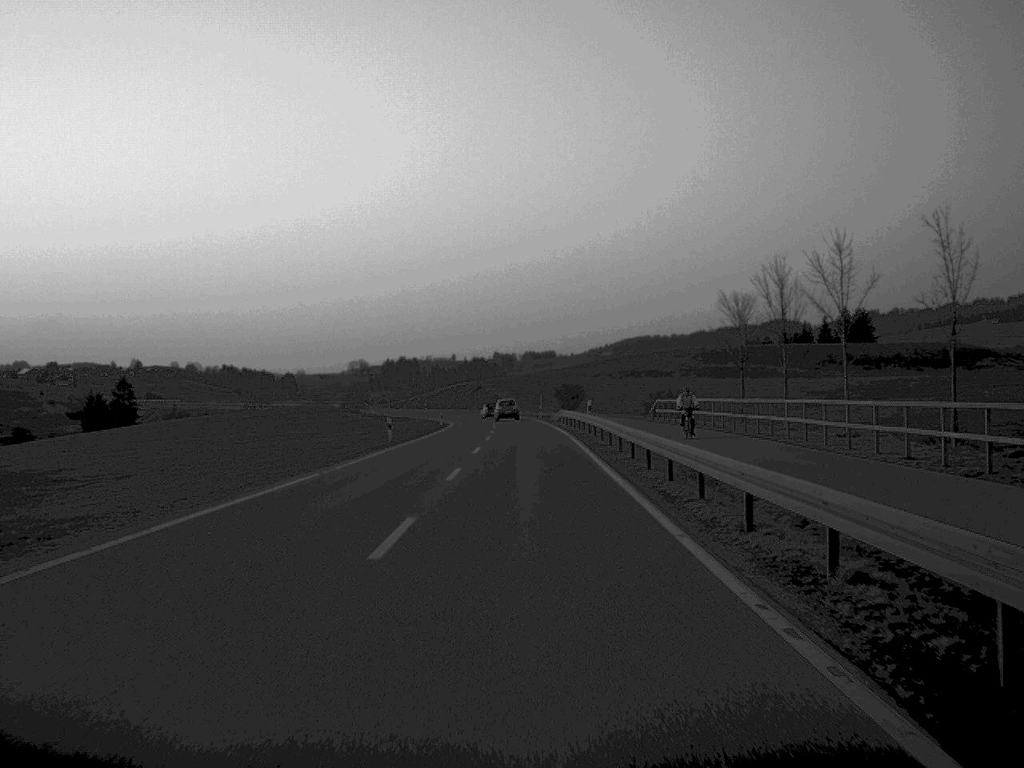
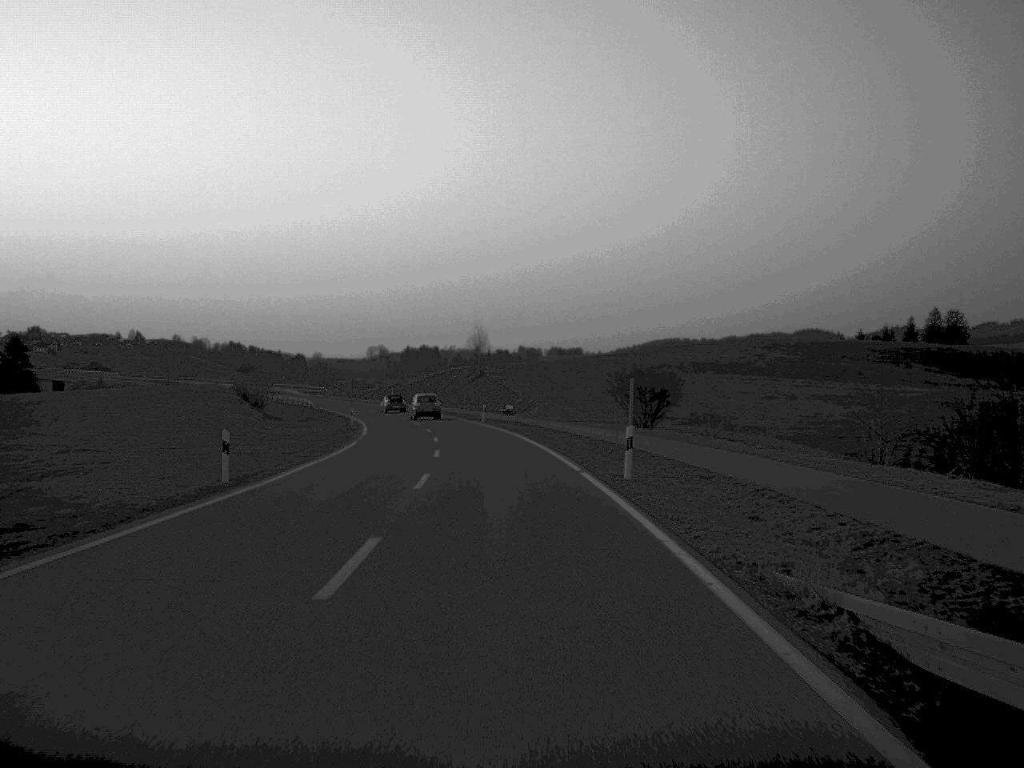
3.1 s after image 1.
(-0.2, +75.1) m; -1°
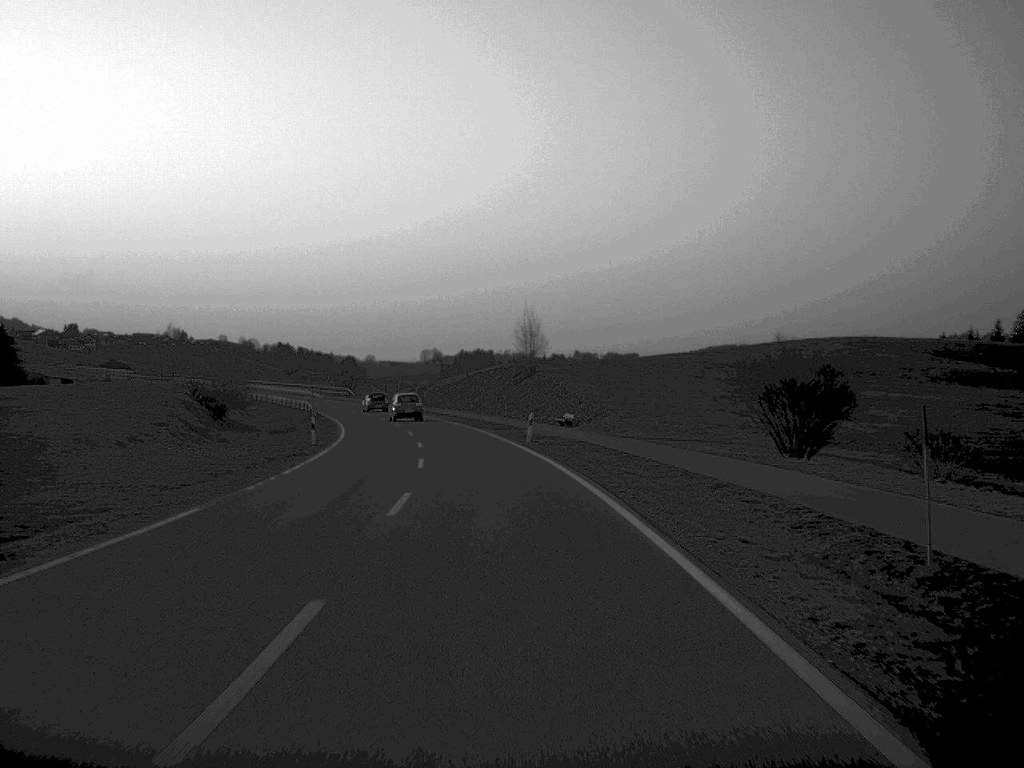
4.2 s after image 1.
(-0.6, +28.8) m; -2°
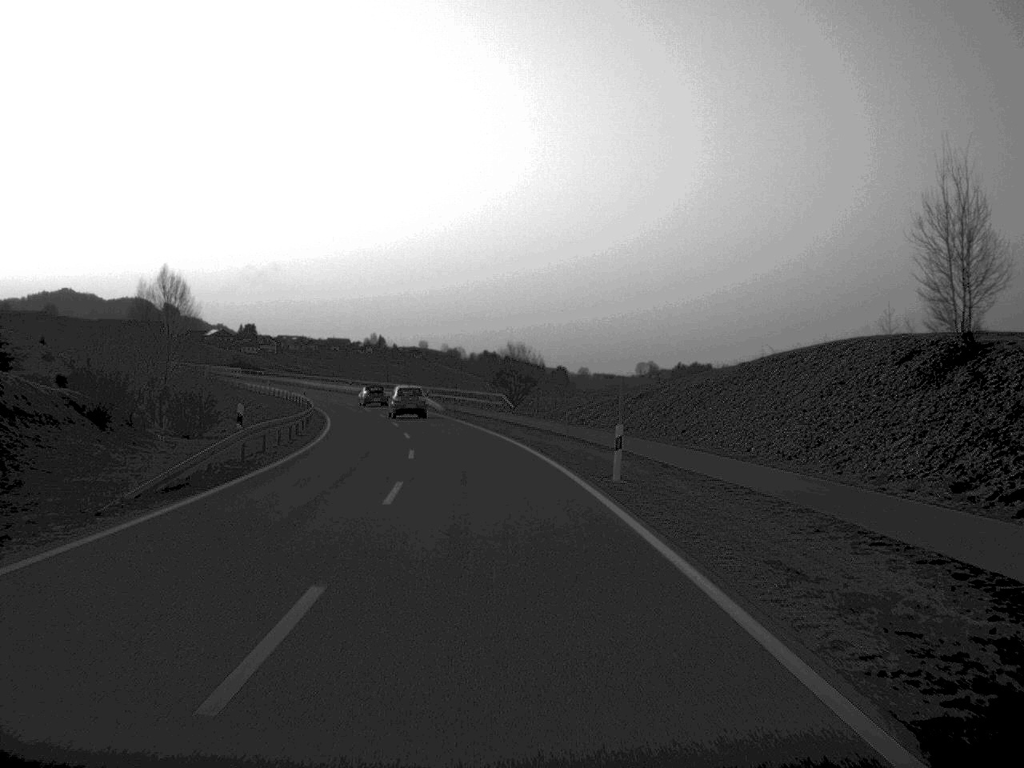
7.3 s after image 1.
(-5.8, +72.4) m; -10°
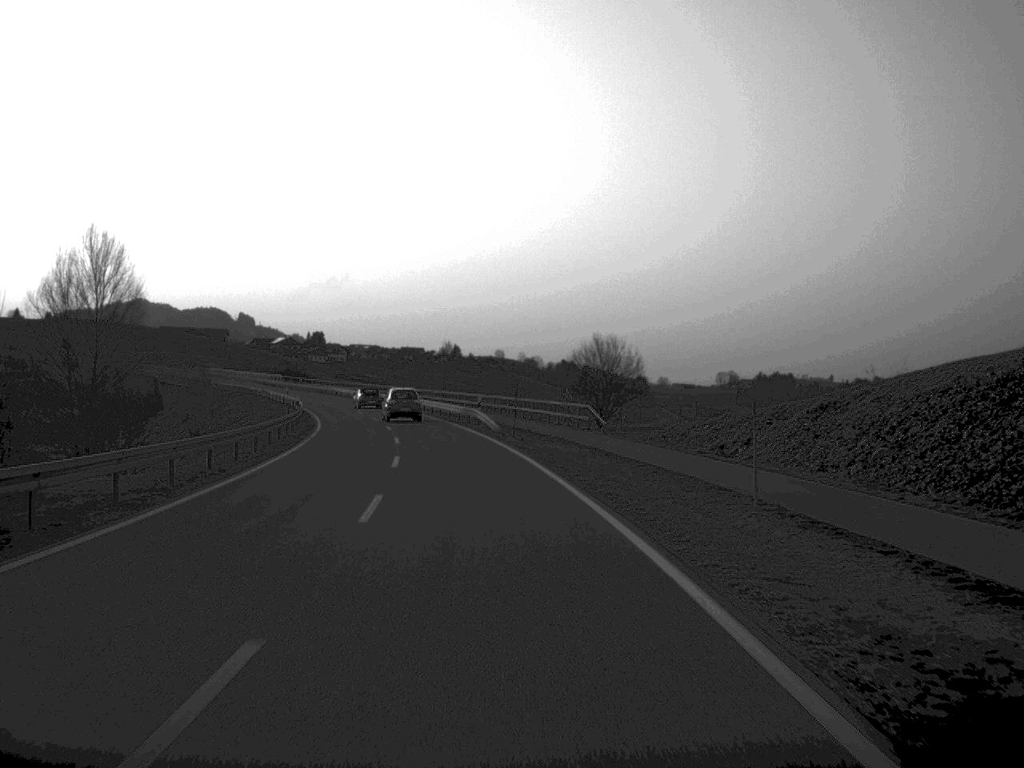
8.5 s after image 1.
(-0.8, +26.6) m; -3°
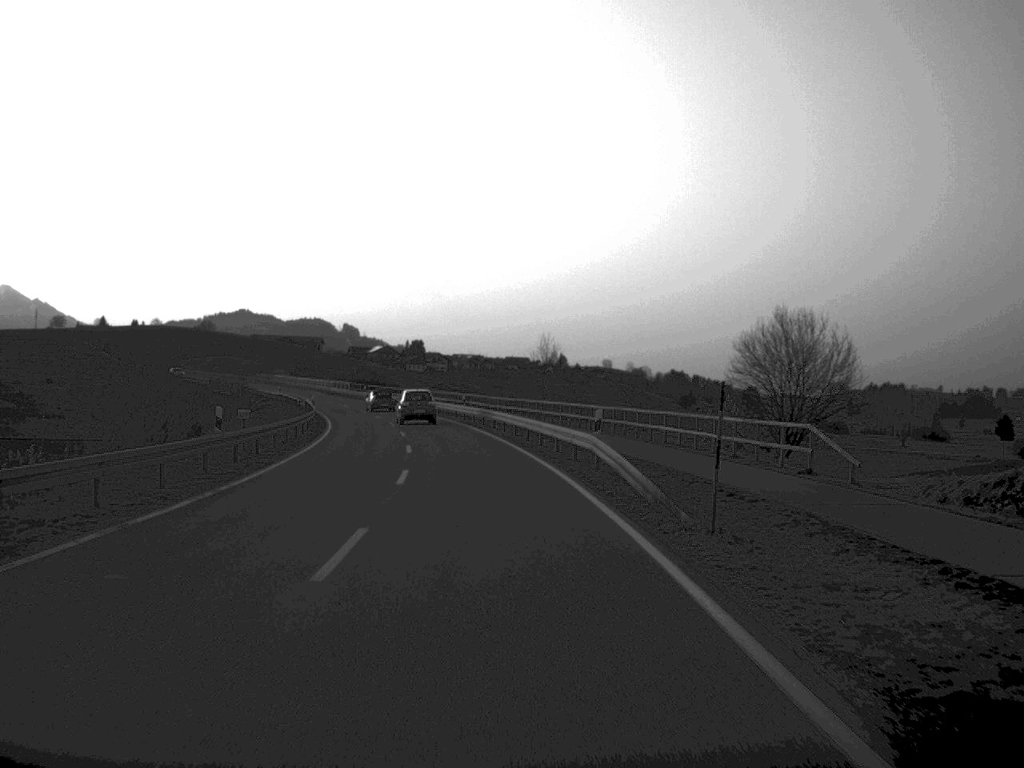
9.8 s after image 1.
(-1.2, +29.5) m; -5°
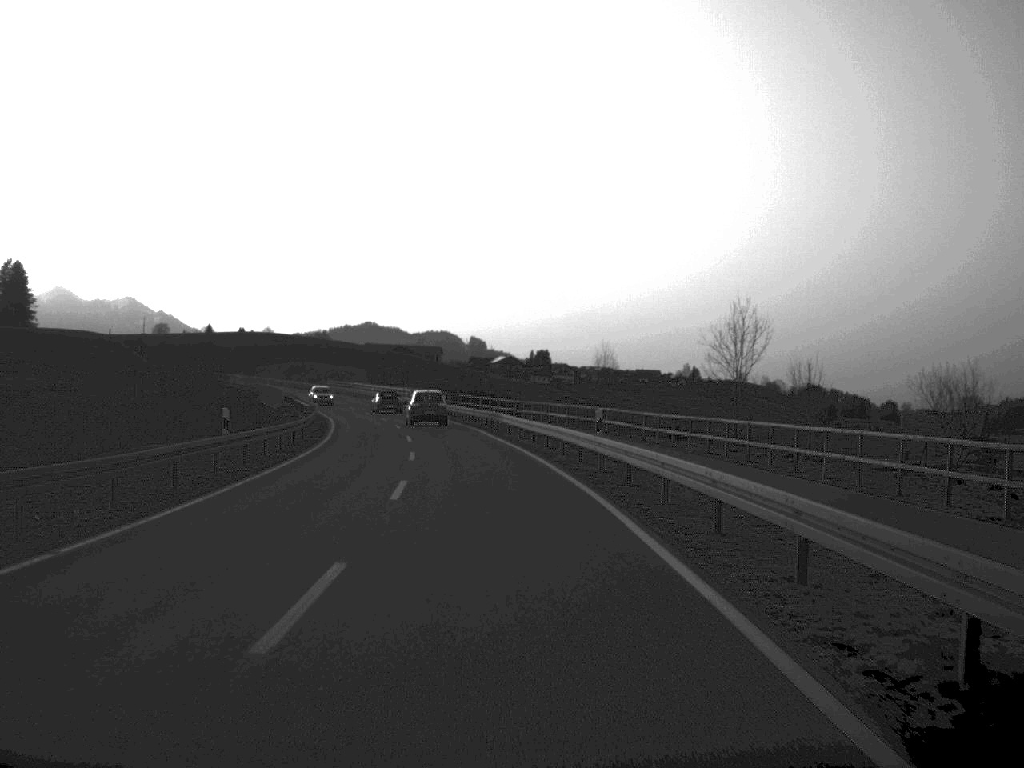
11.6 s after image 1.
(-1.9, +39.9) m; -6°
